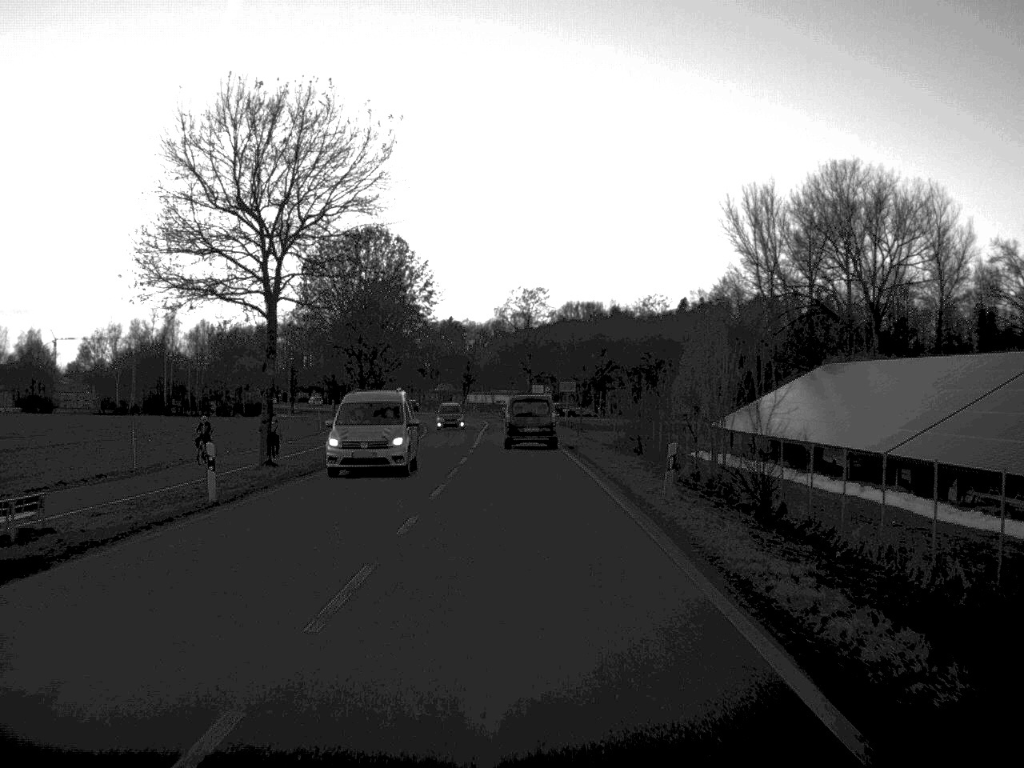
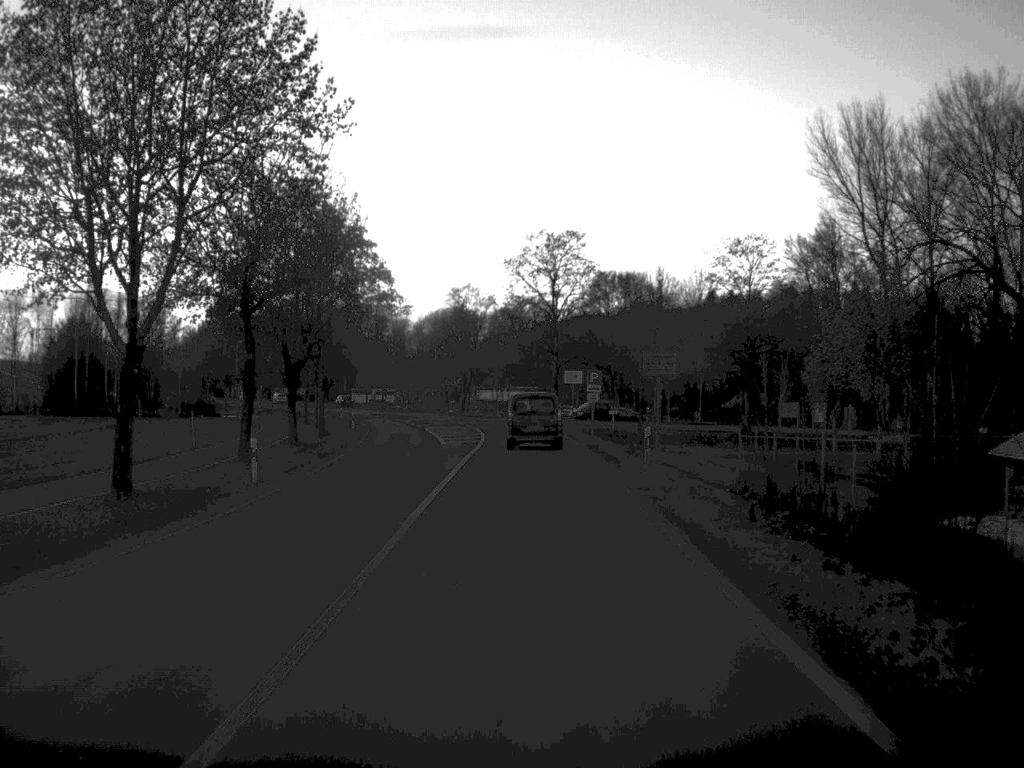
(-0.4, +44.2) m; -1°
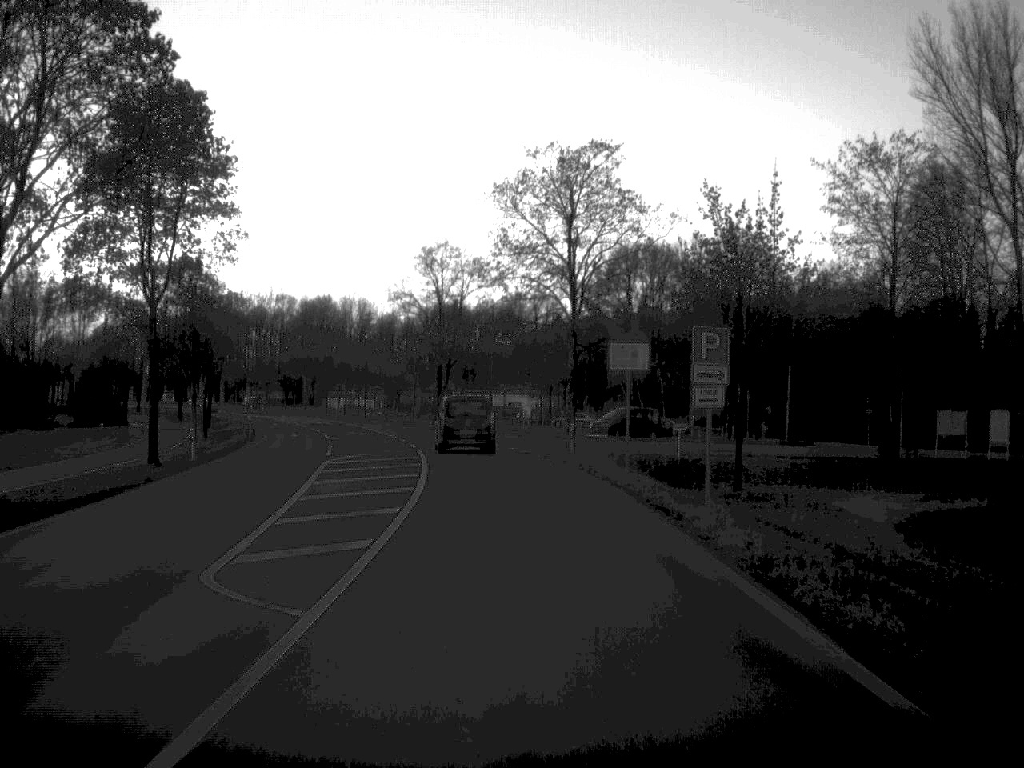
(0.0, +34.2) m; 0°
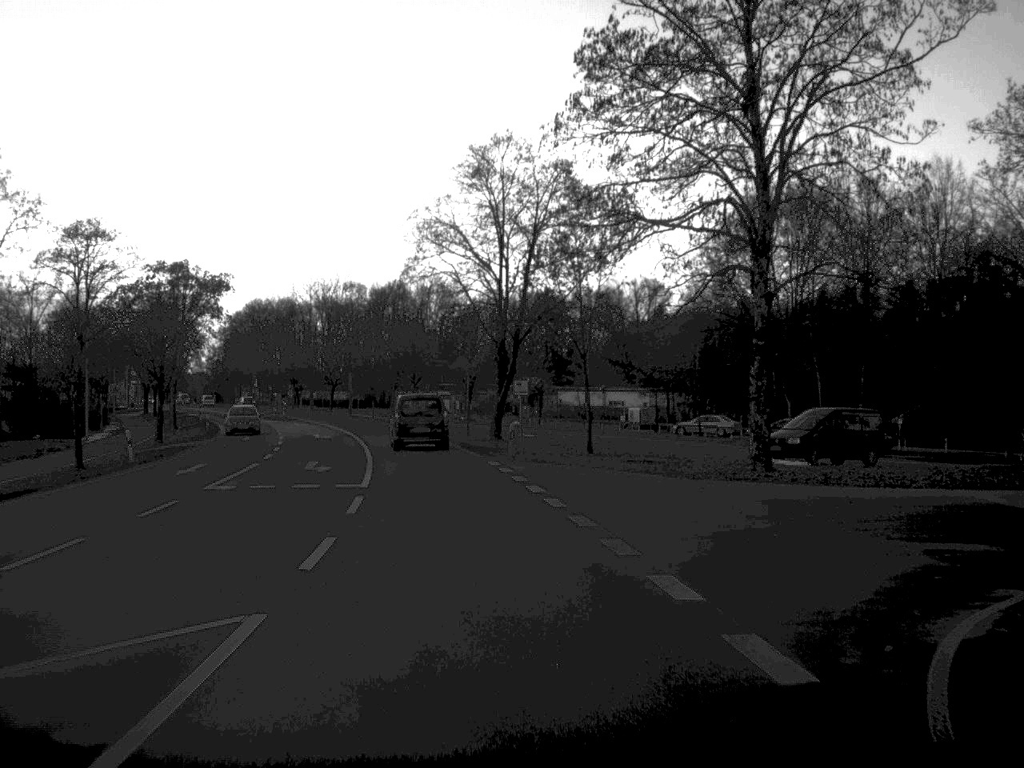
(-0.8, +33.1) m; -5°
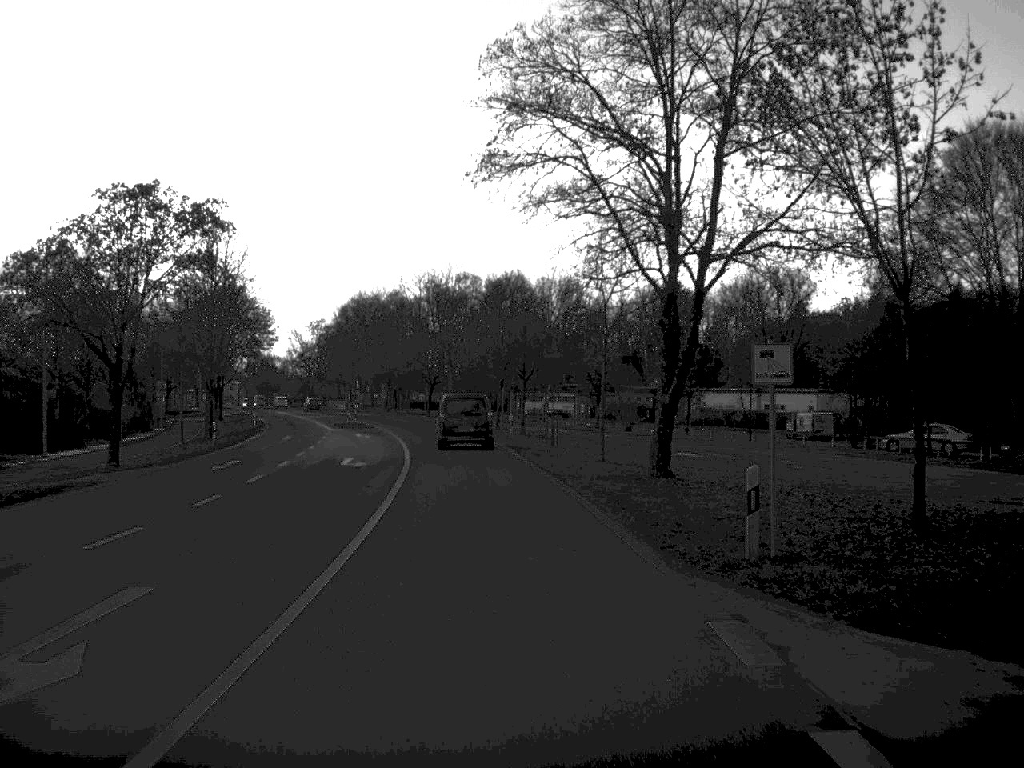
(-1.3, +23.7) m; -6°
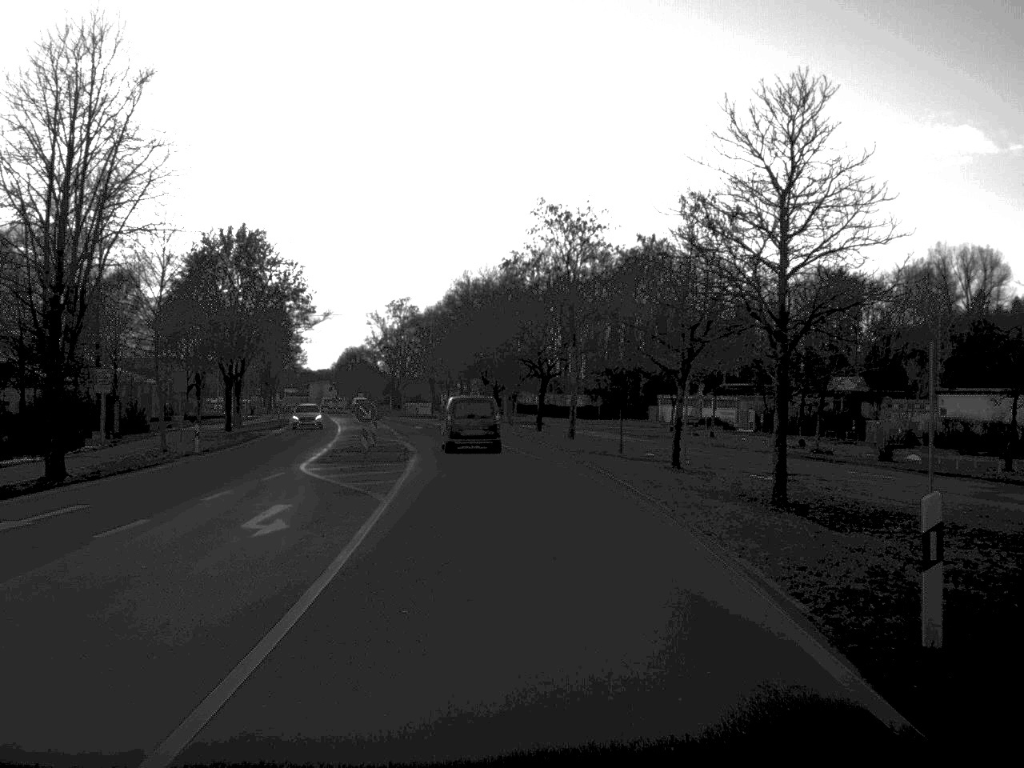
(-2.2, +41.3) m; -6°
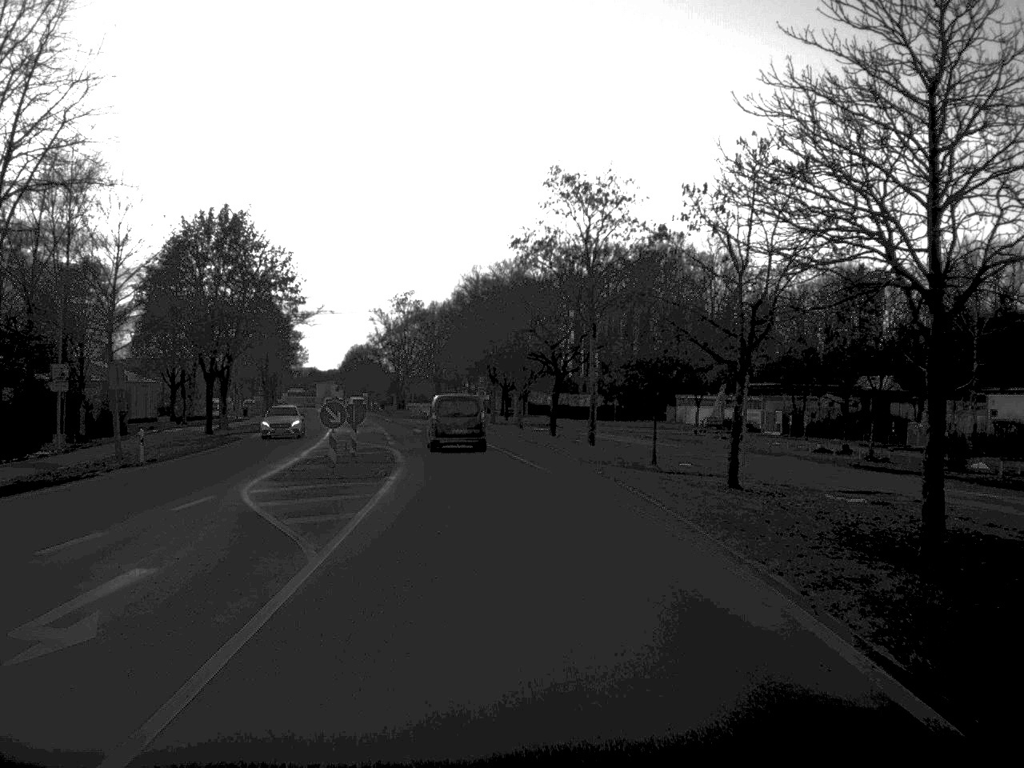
(0.0, +7.8) m; -1°
